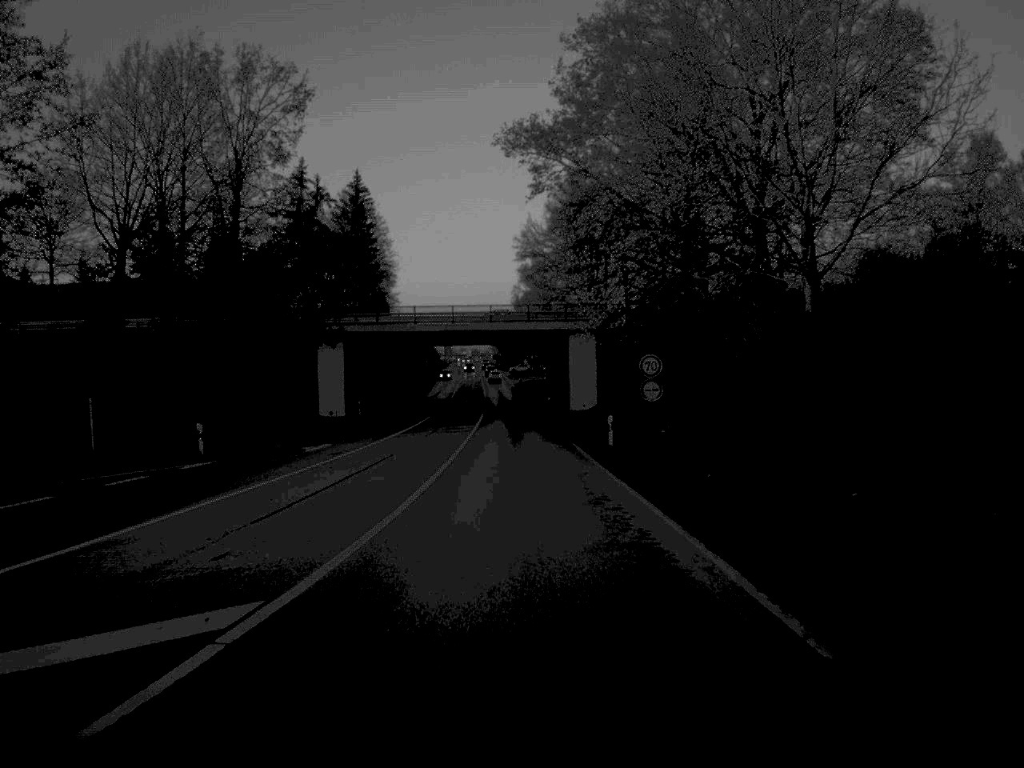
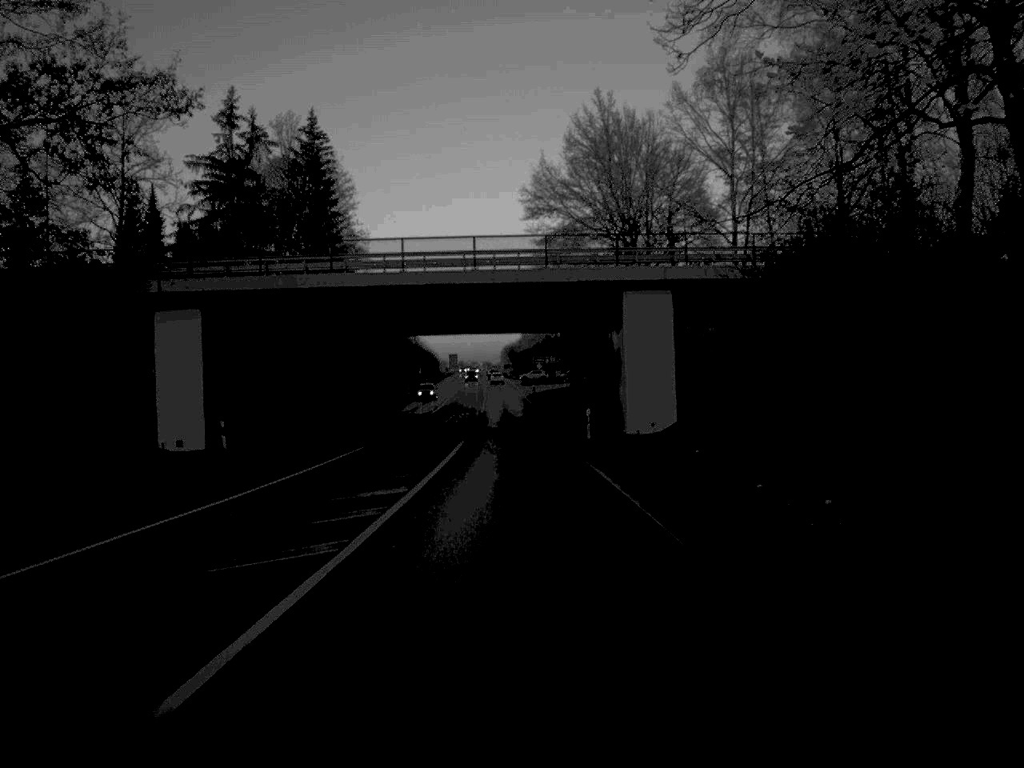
(-0.2, +37.3) m; -1°
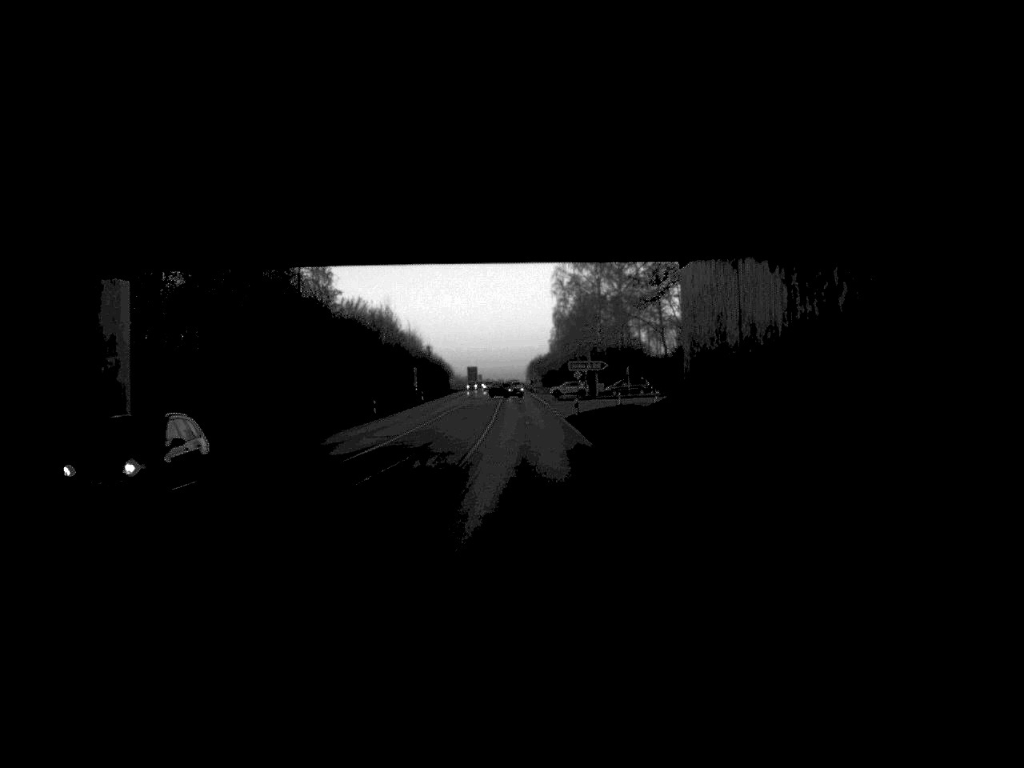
(-0.6, +46.7) m; -1°
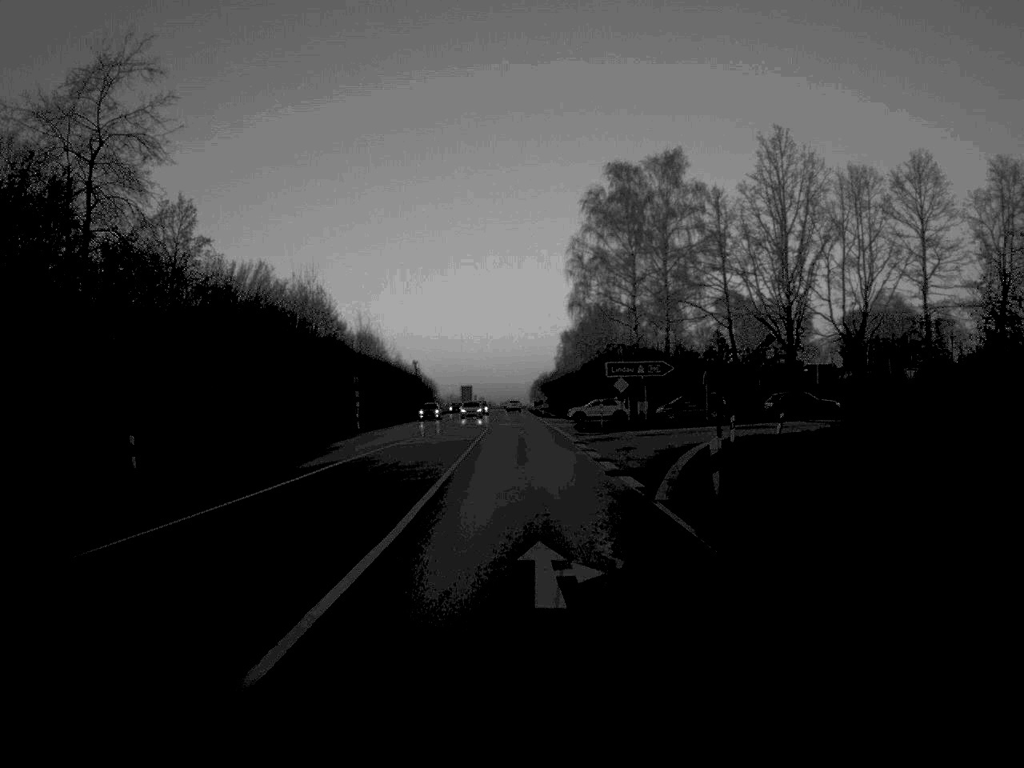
(-0.1, +49.4) m; 0°
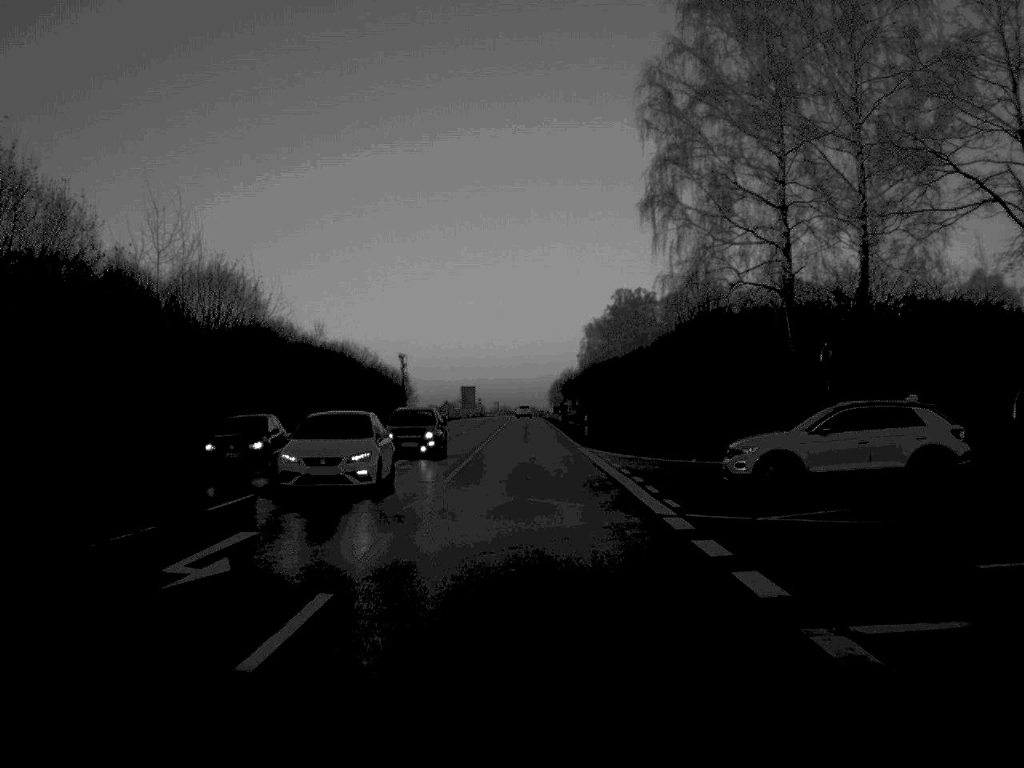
(-0.4, +62.7) m; -1°
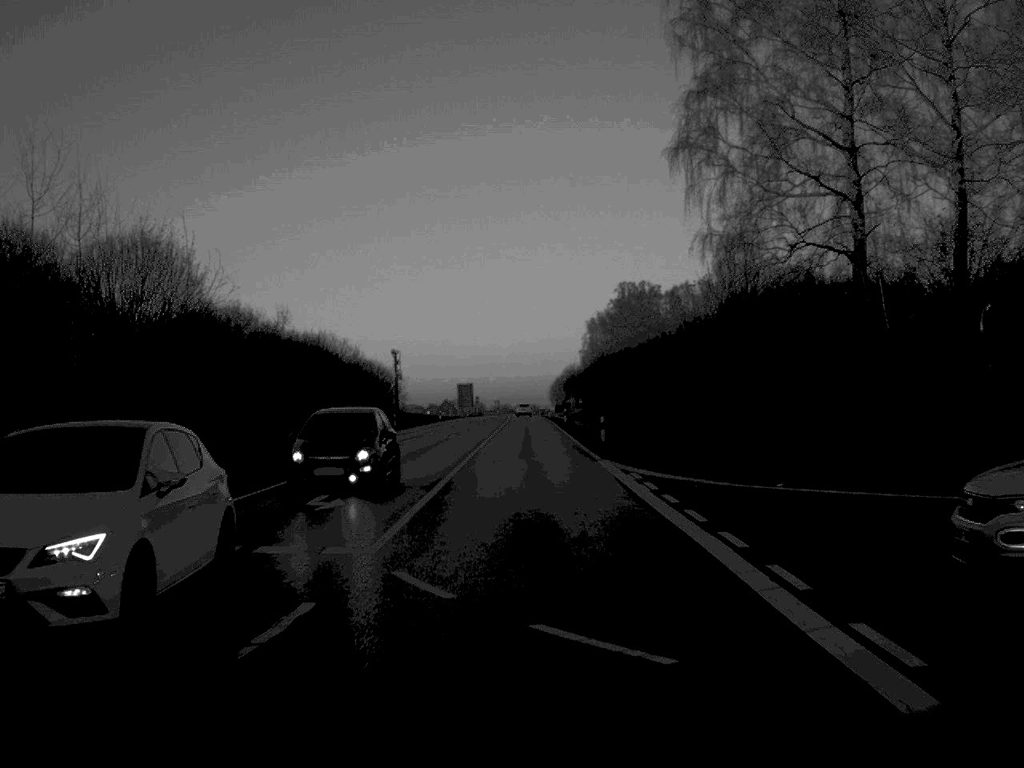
(0.0, +12.0) m; 0°
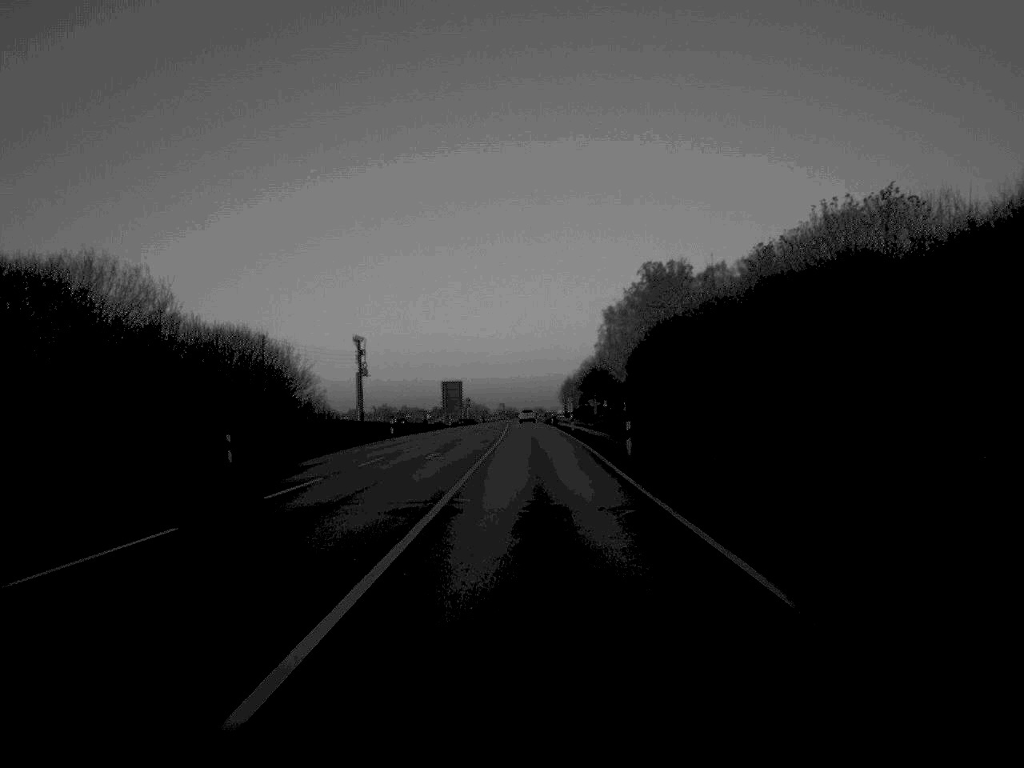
(-0.1, +51.0) m; 0°
